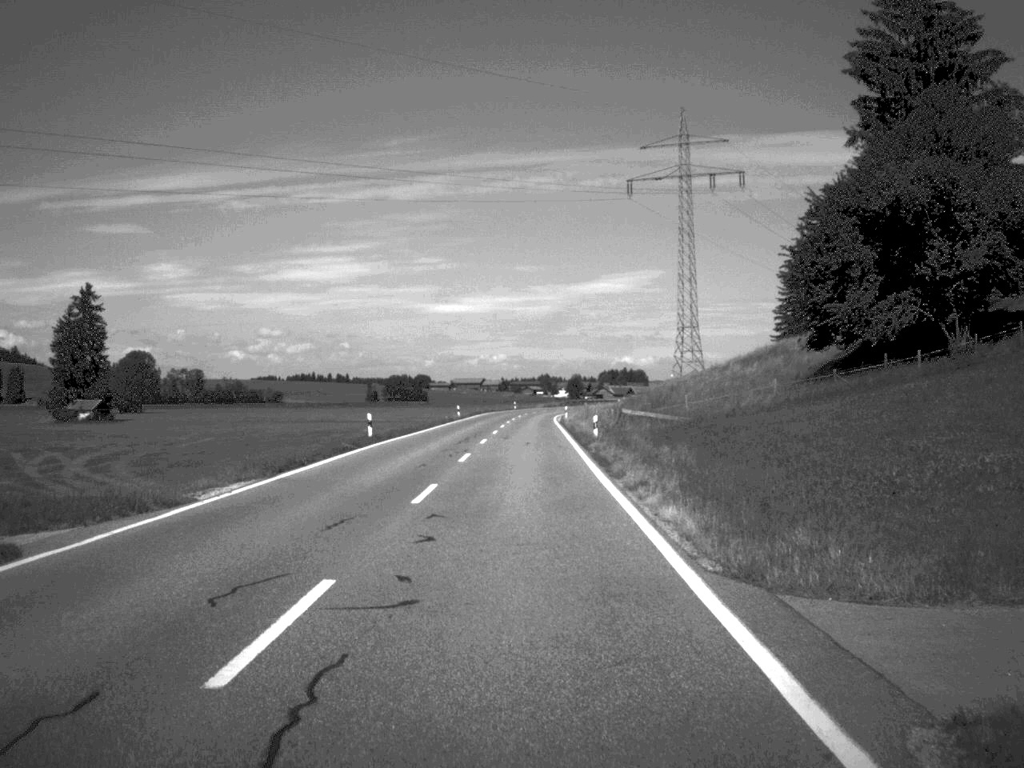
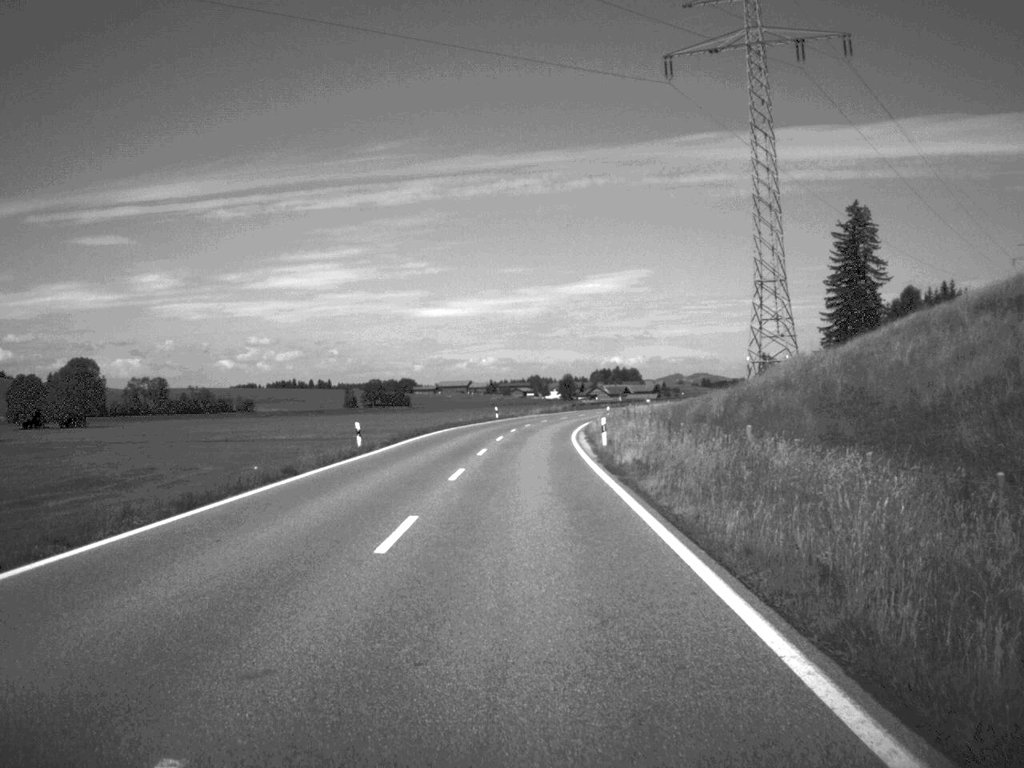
(+0.1, +52.5) m; 0°
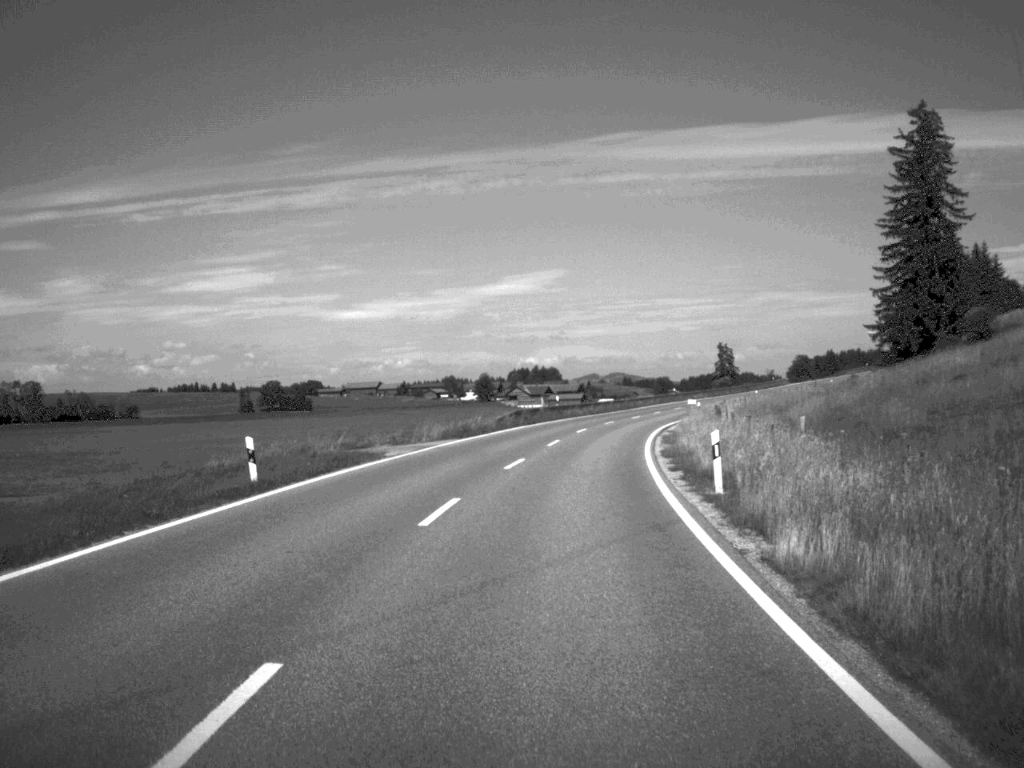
(+1.1, +67.9) m; +4°
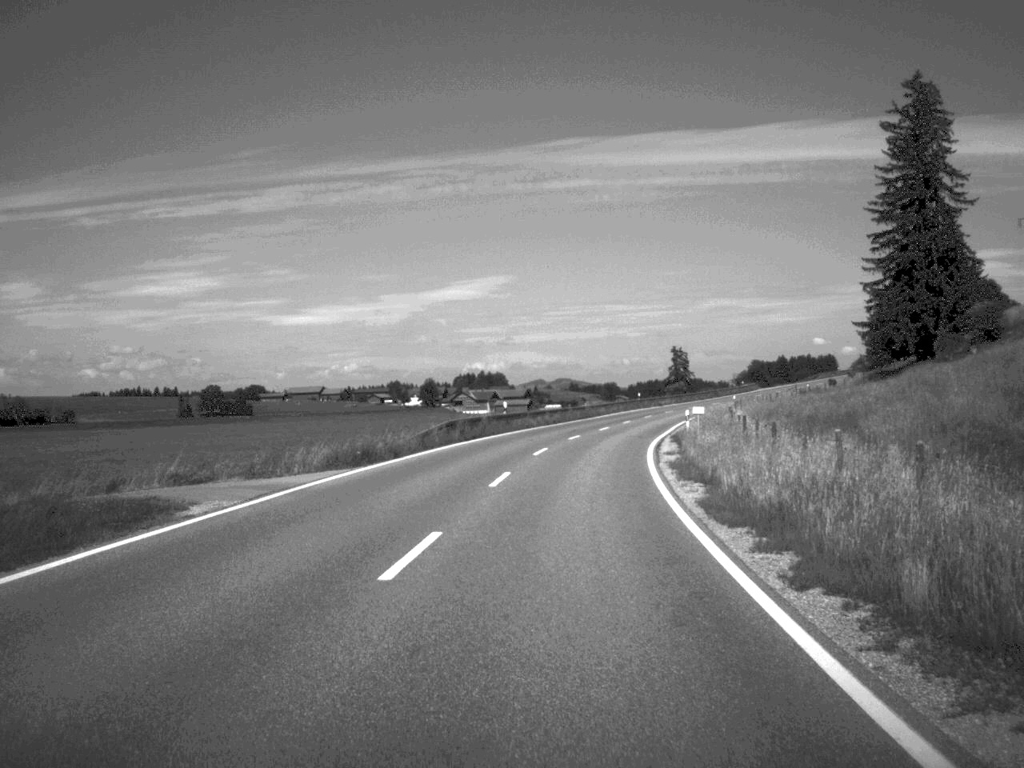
(+0.3, +15.9) m; +2°
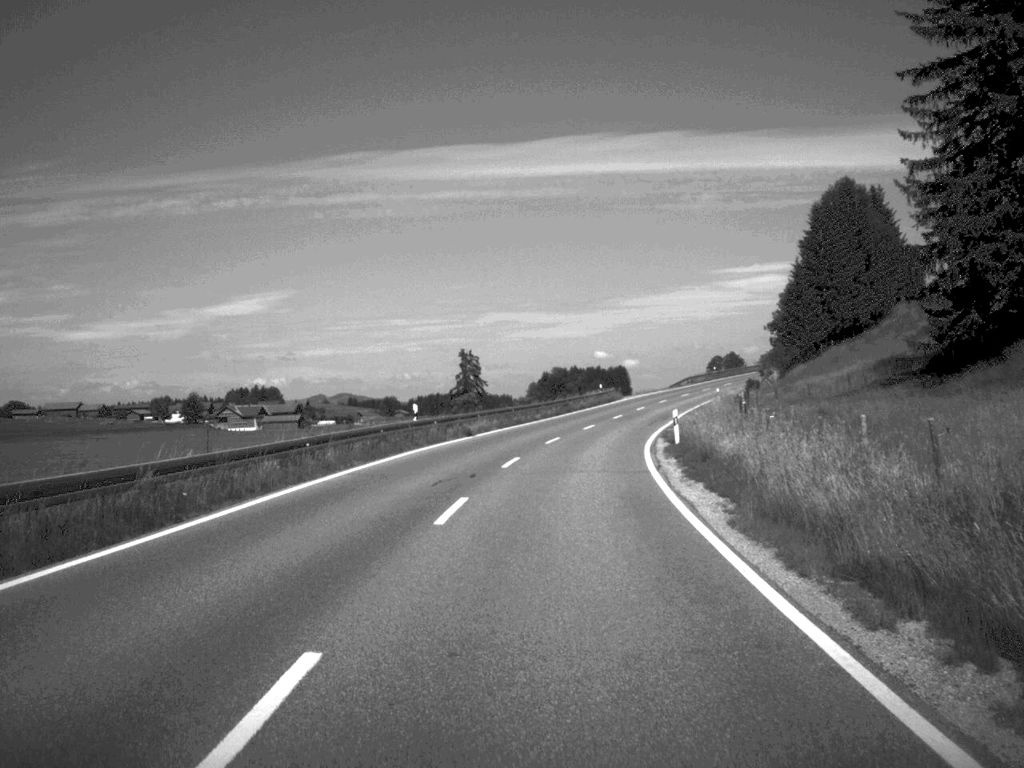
(+5.8, +64.8) m; +10°
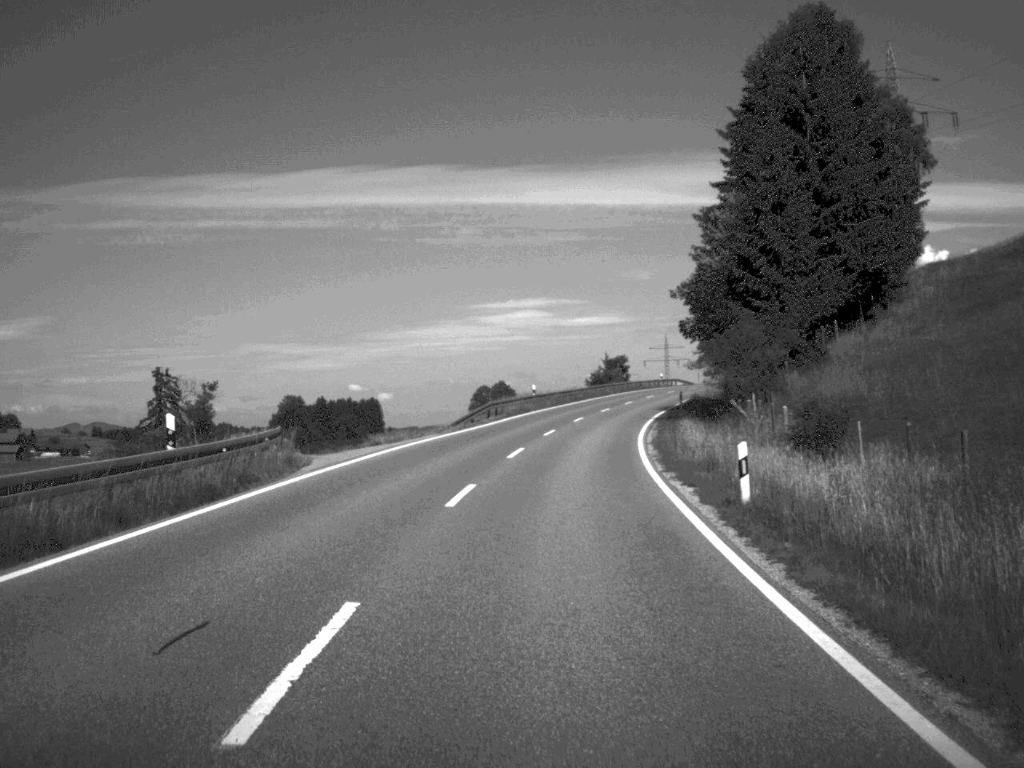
(+6.5, +67.3) m; +11°
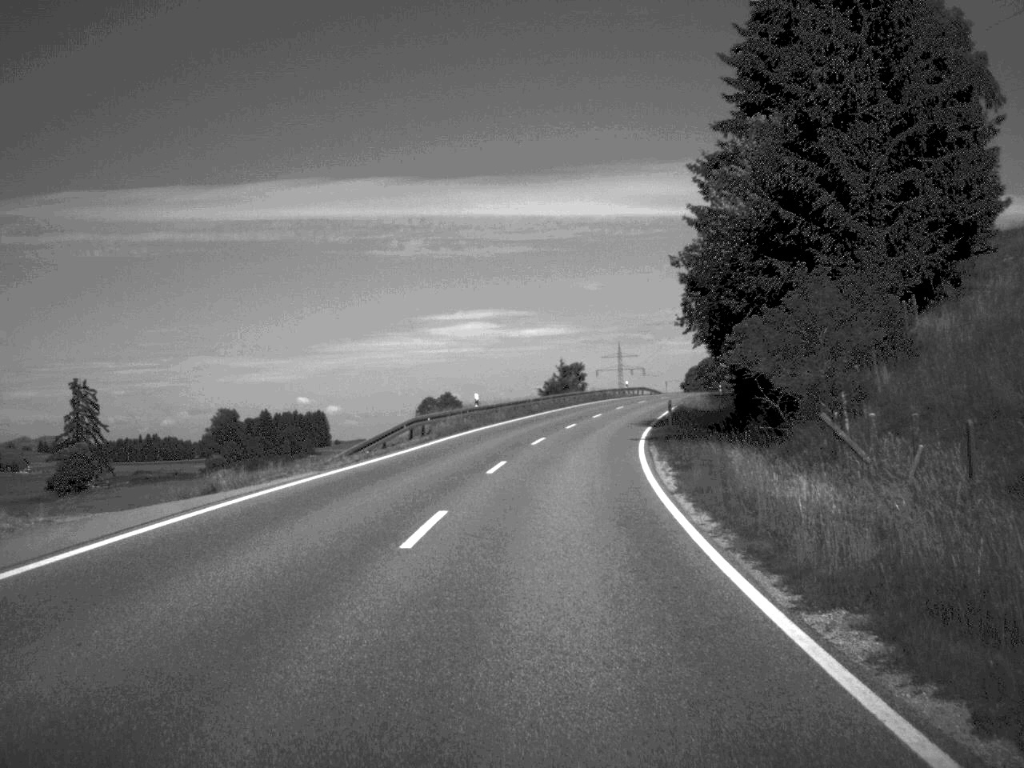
(+0.3, +16.0) m; +2°
